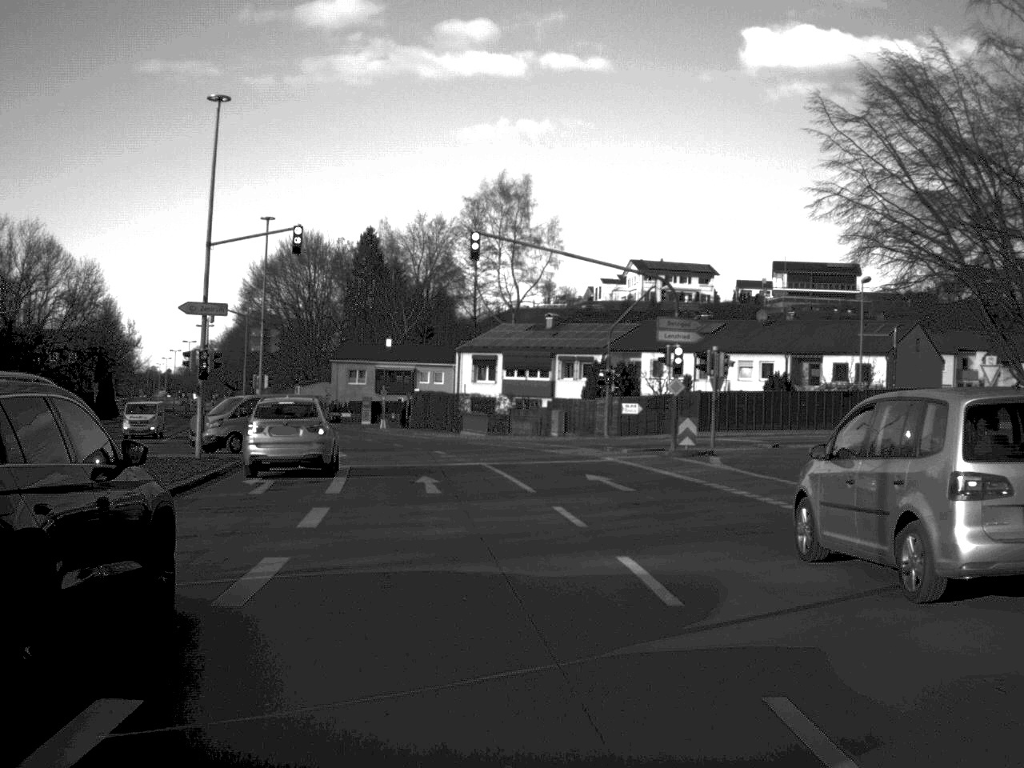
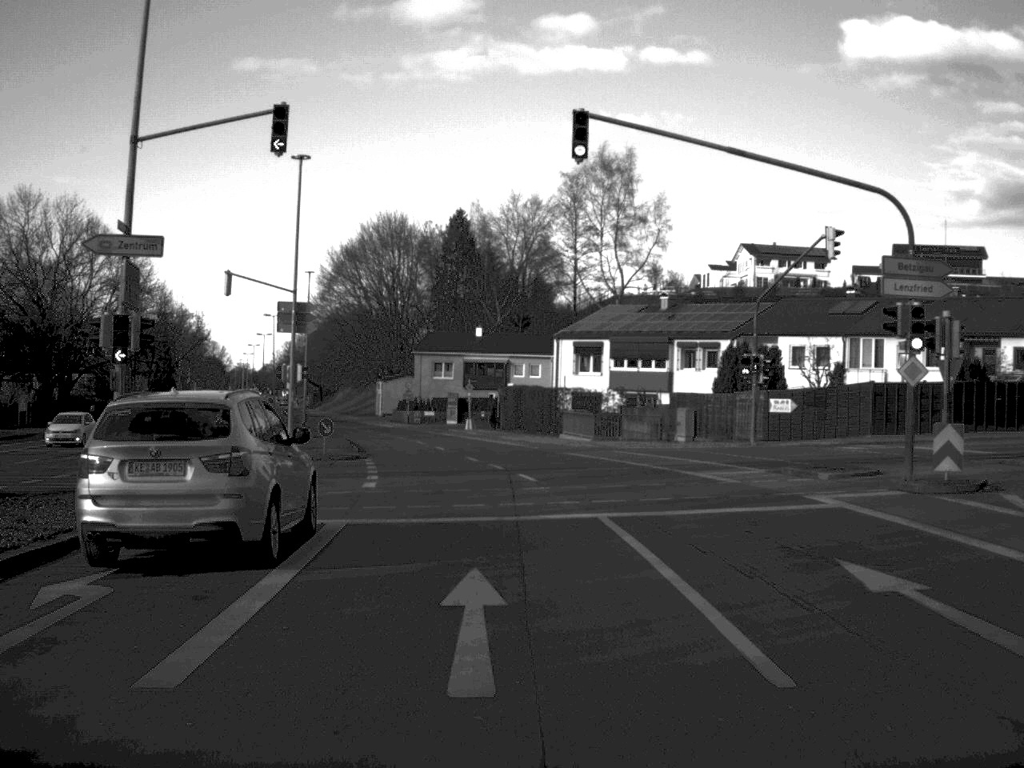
(-0.6, +14.7) m; -4°
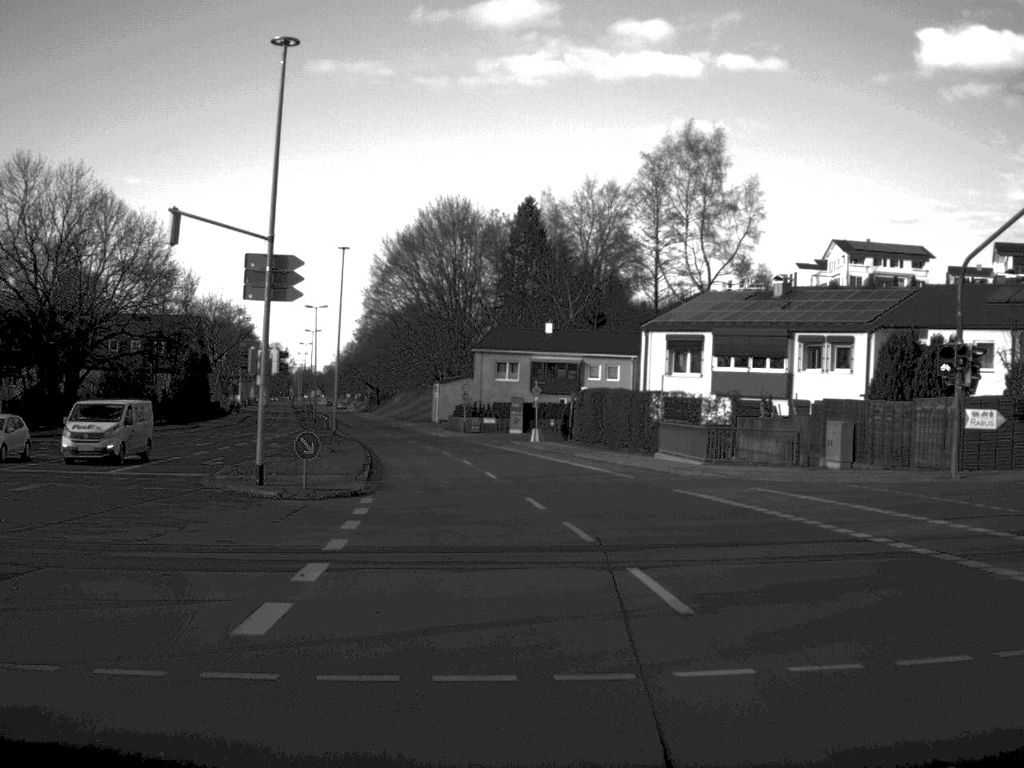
(-0.4, +15.2) m; -3°
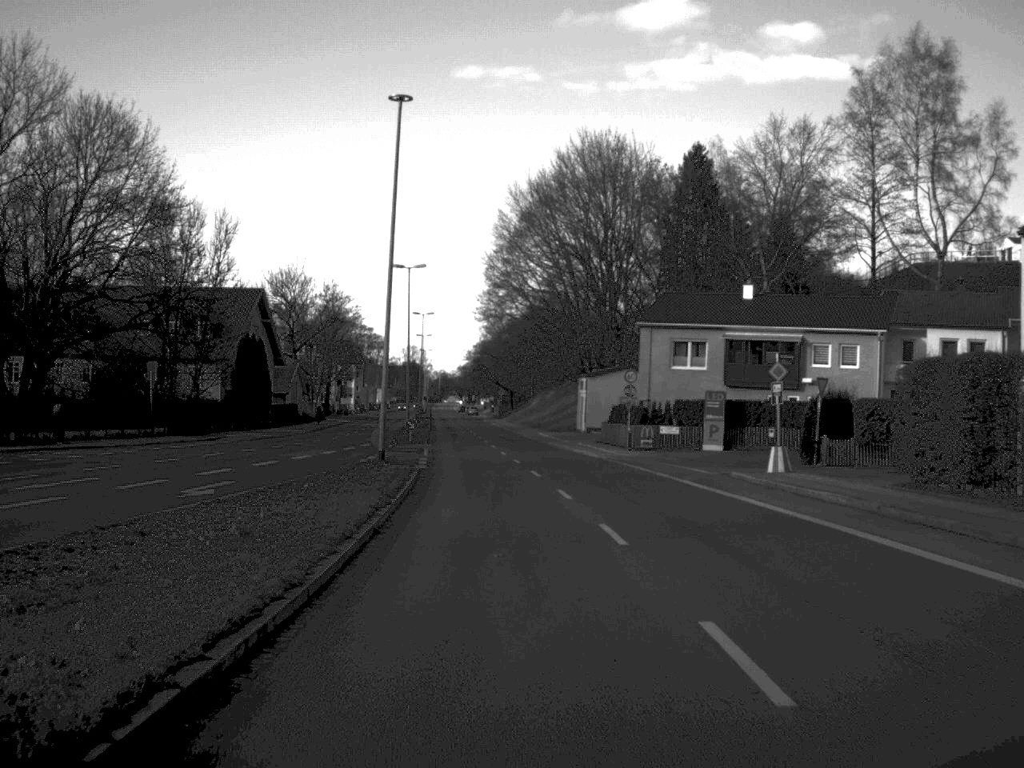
(-2.3, +34.5) m; -7°
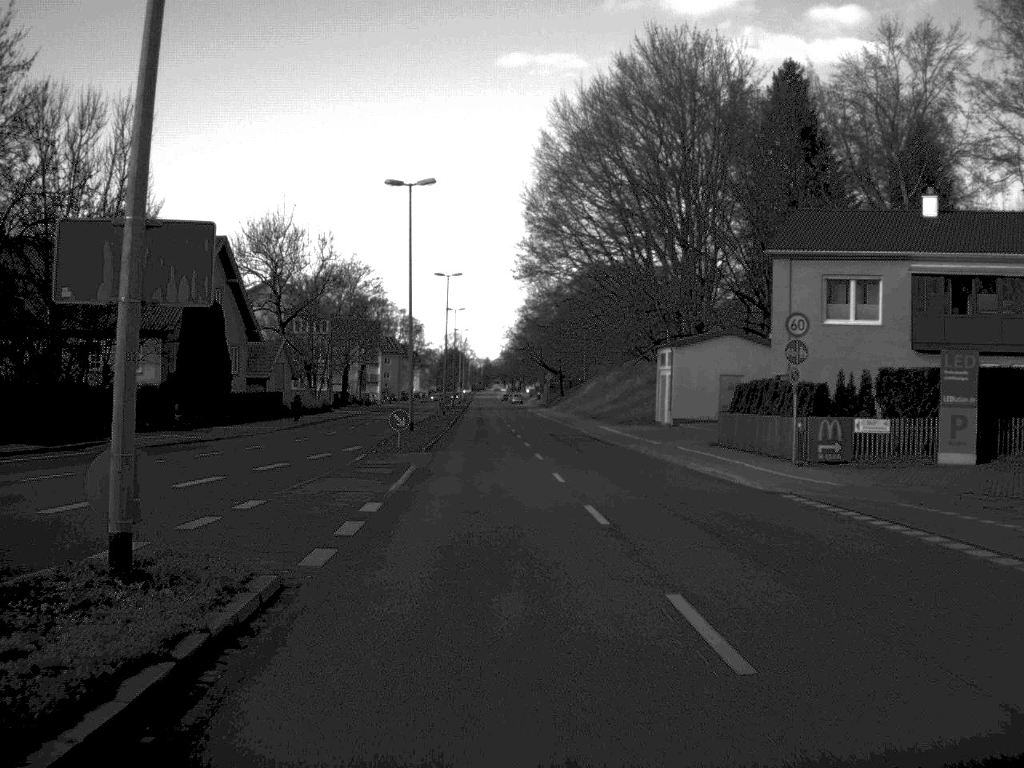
(-0.6, +26.2) m; -2°
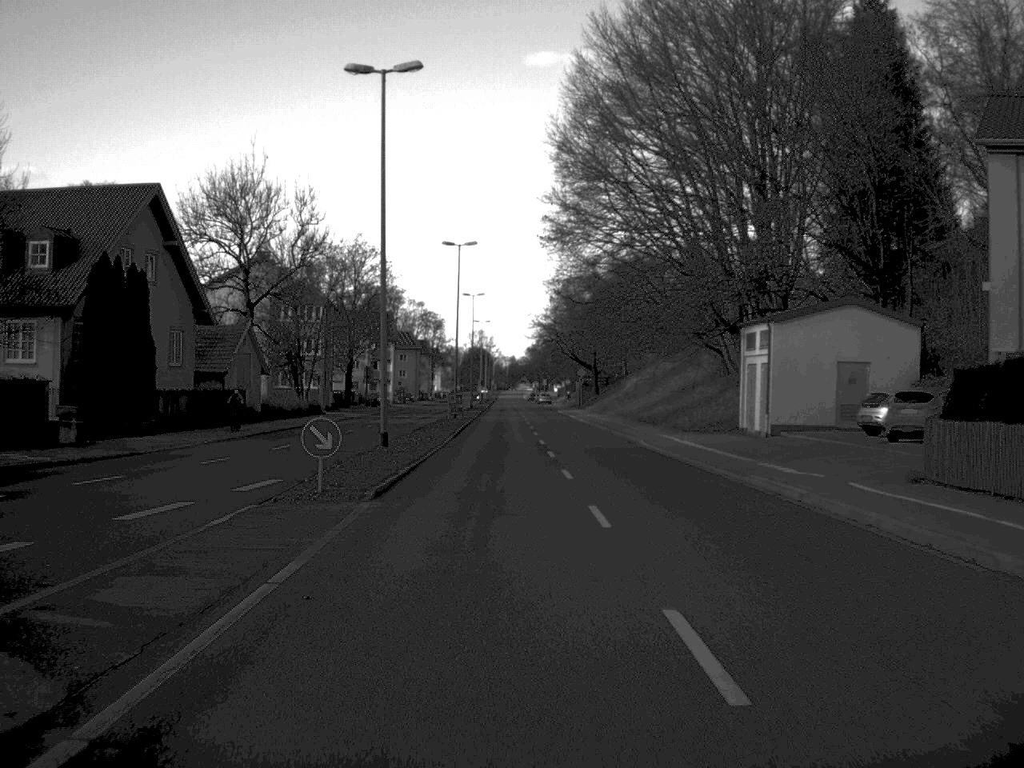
(-0.2, +18.6) m; -1°
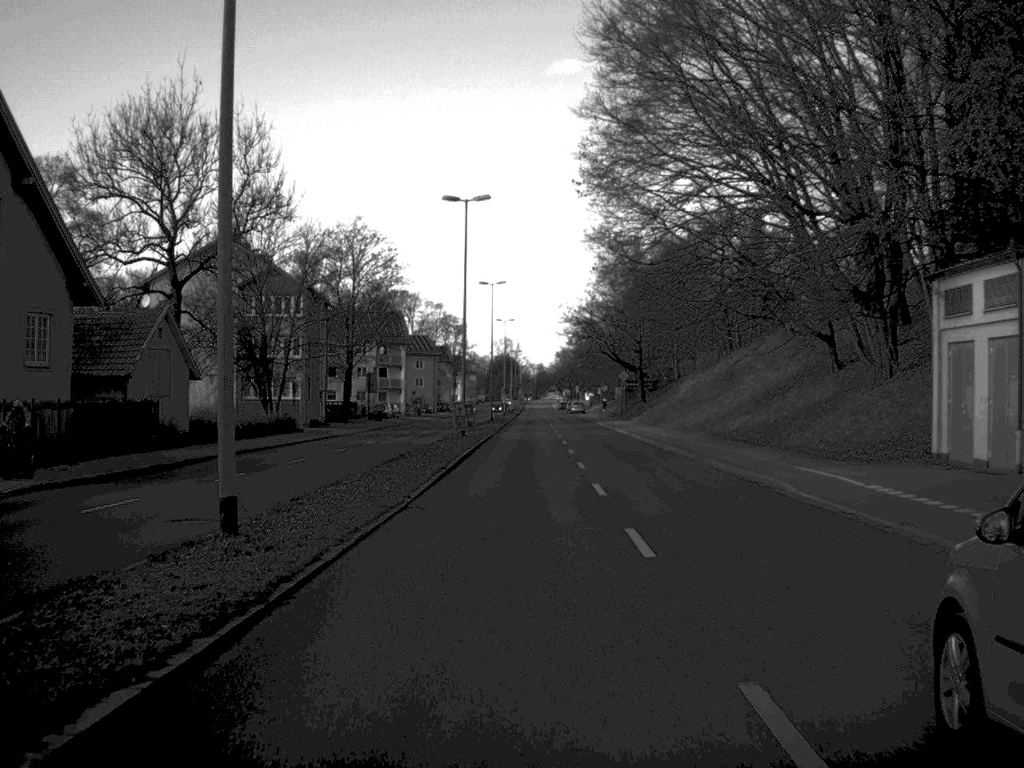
(-0.2, +20.3) m; -1°
